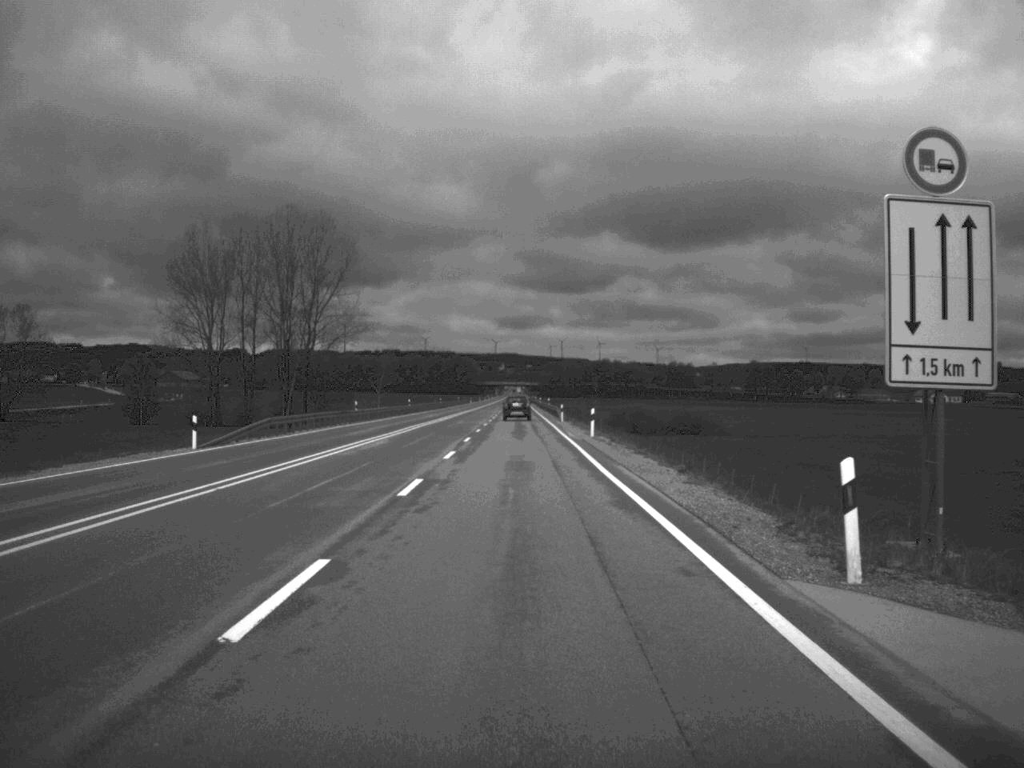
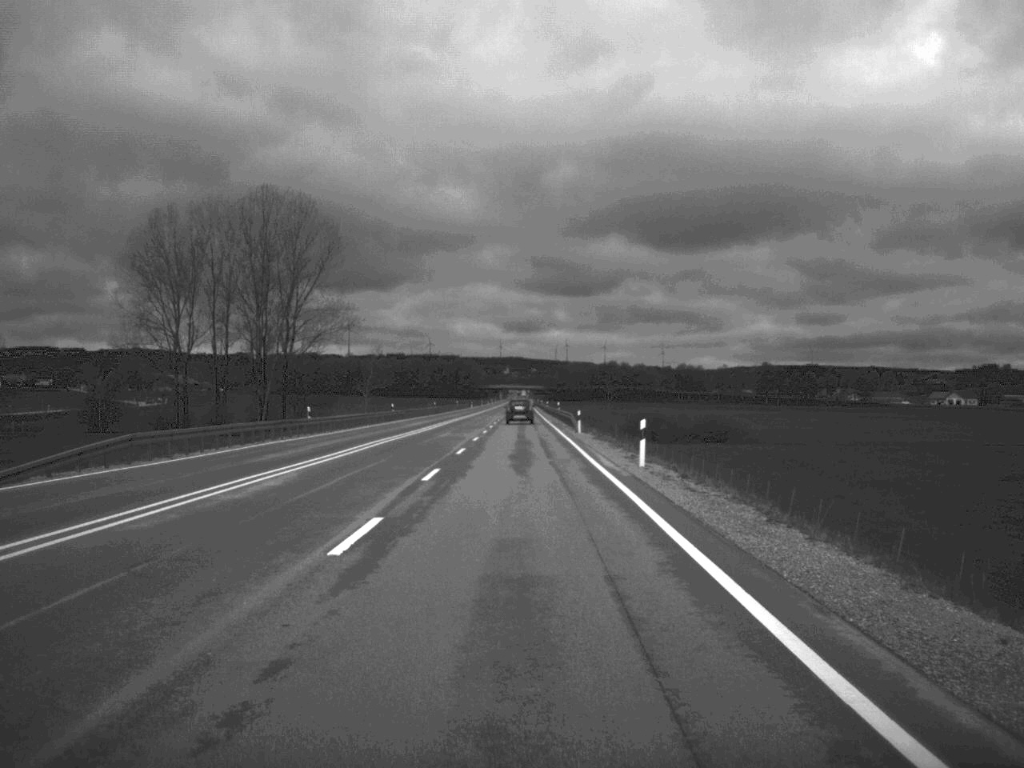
(0.0, +19.2) m; 0°
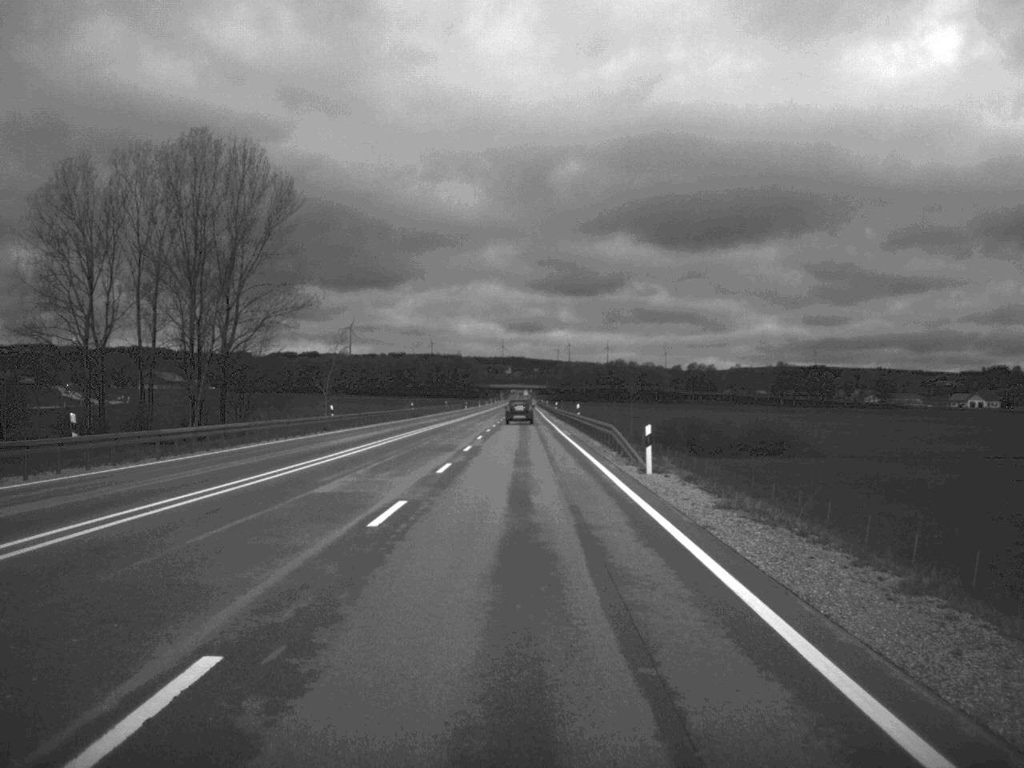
(-0.1, +33.0) m; 0°
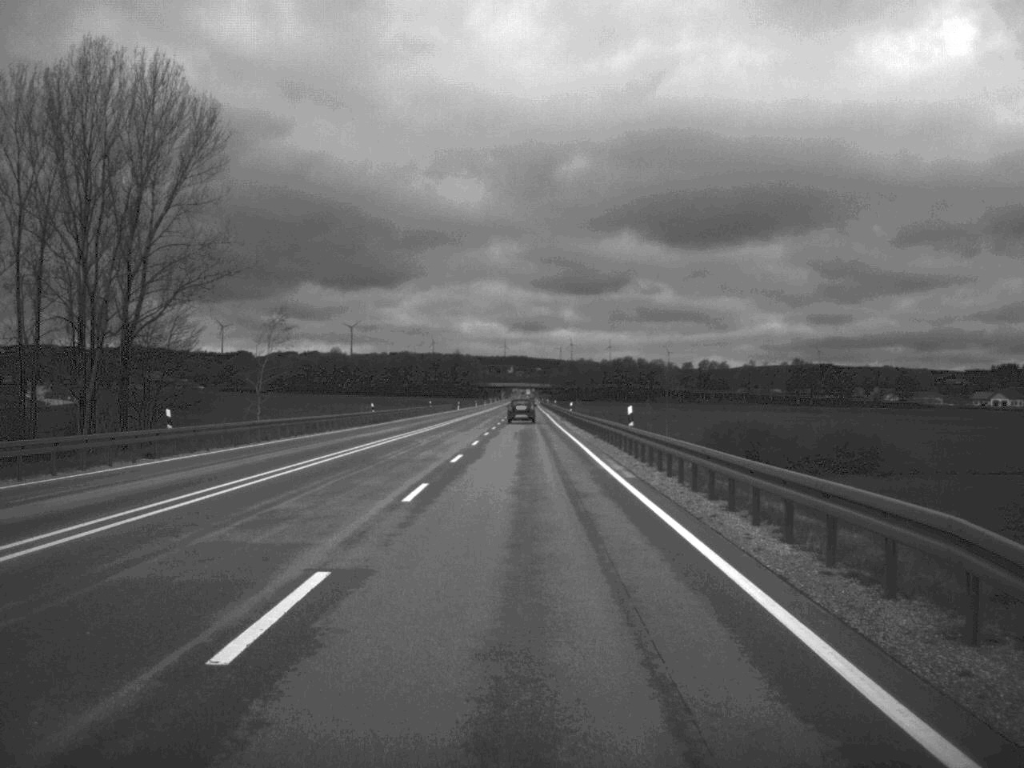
(-0.1, +32.1) m; 0°
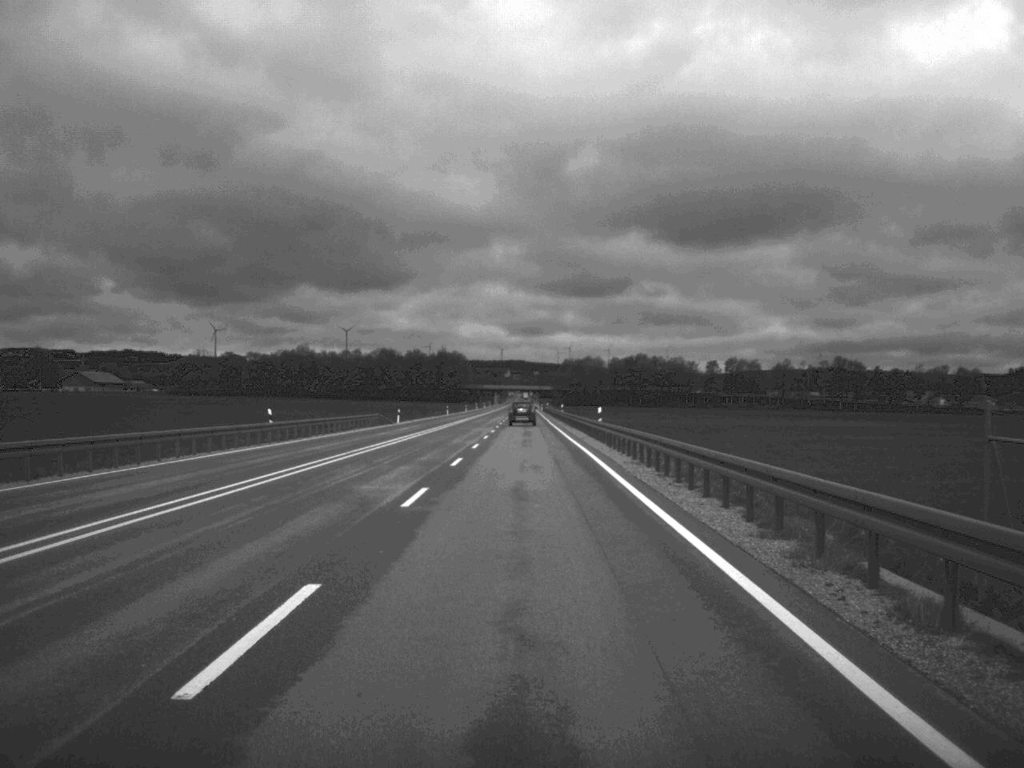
(0.0, +84.4) m; 0°
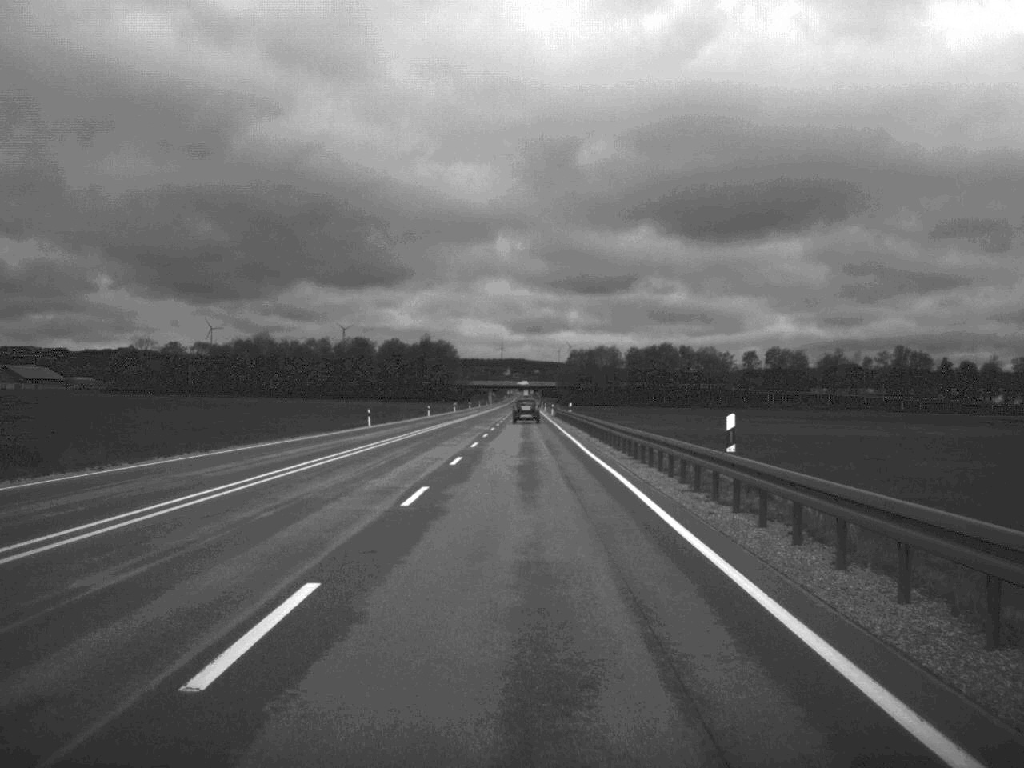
(-0.1, +83.7) m; 0°
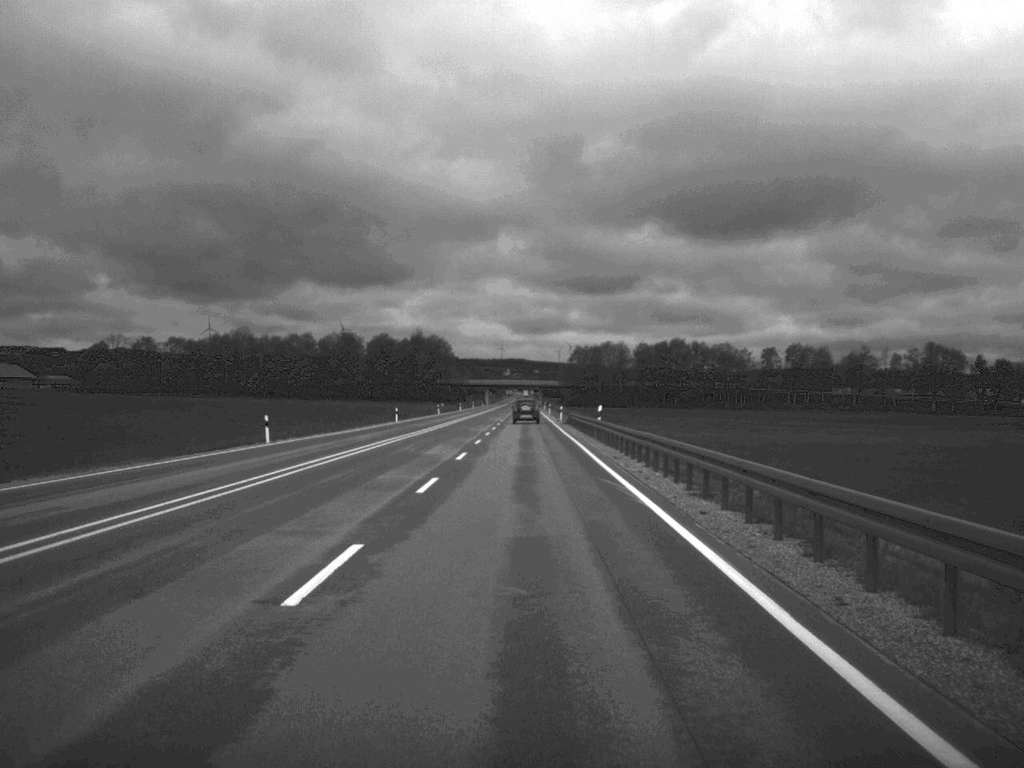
(0.0, +32.9) m; 0°
